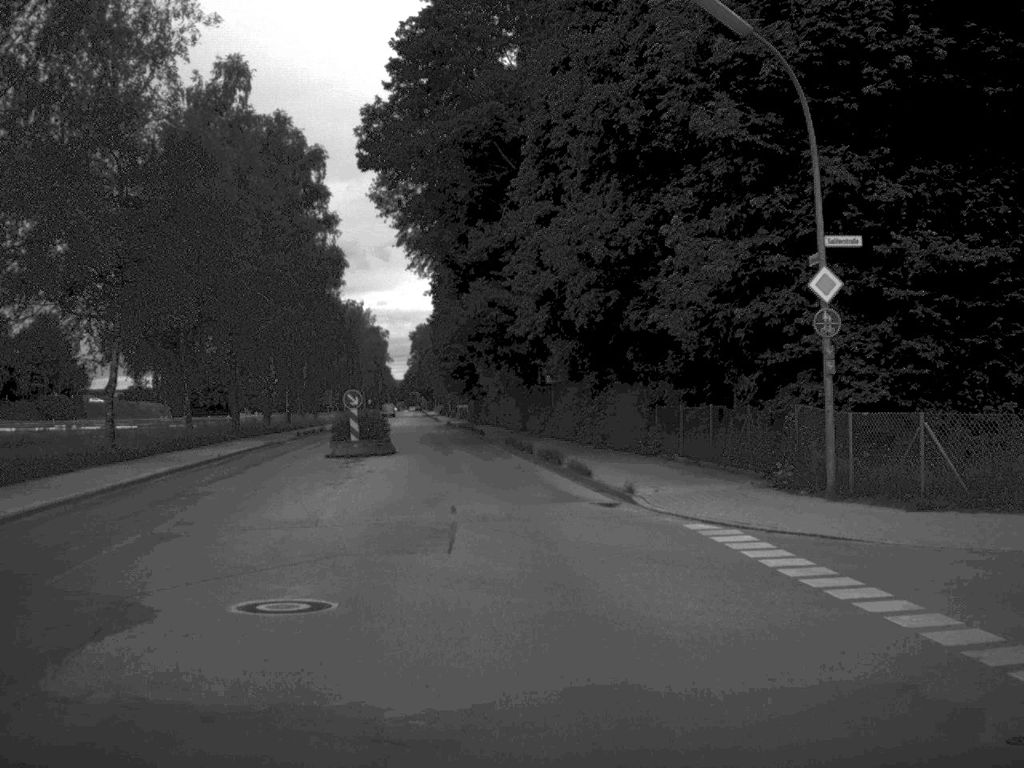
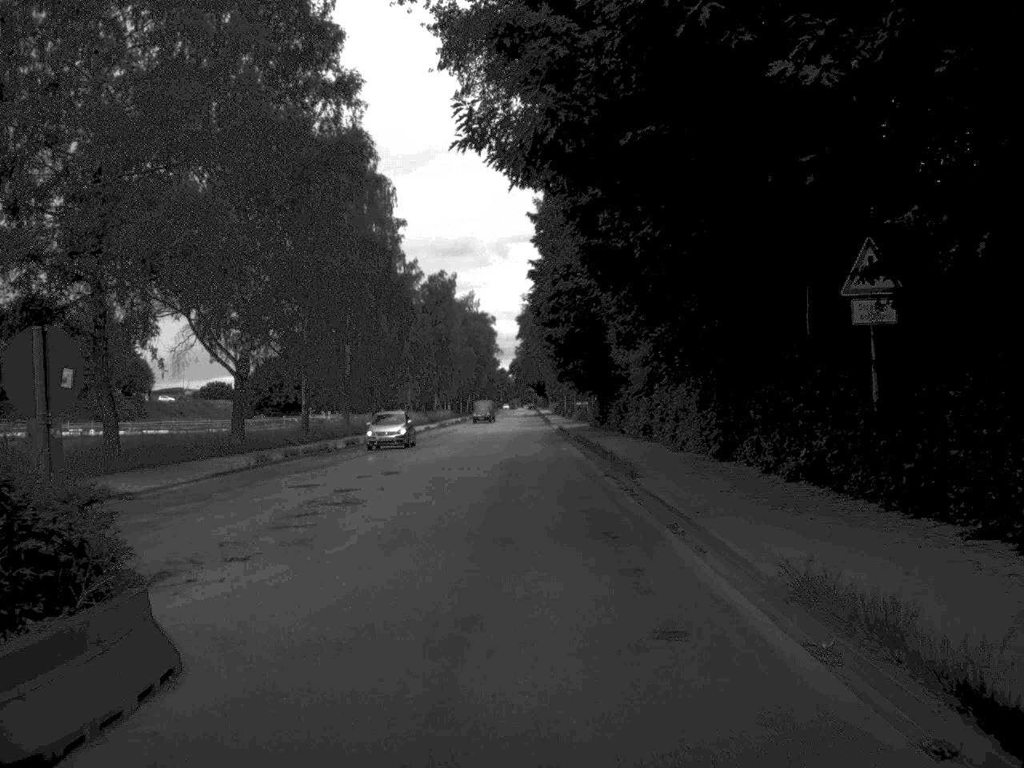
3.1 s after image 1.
(-1.8, +36.6) m; -6°
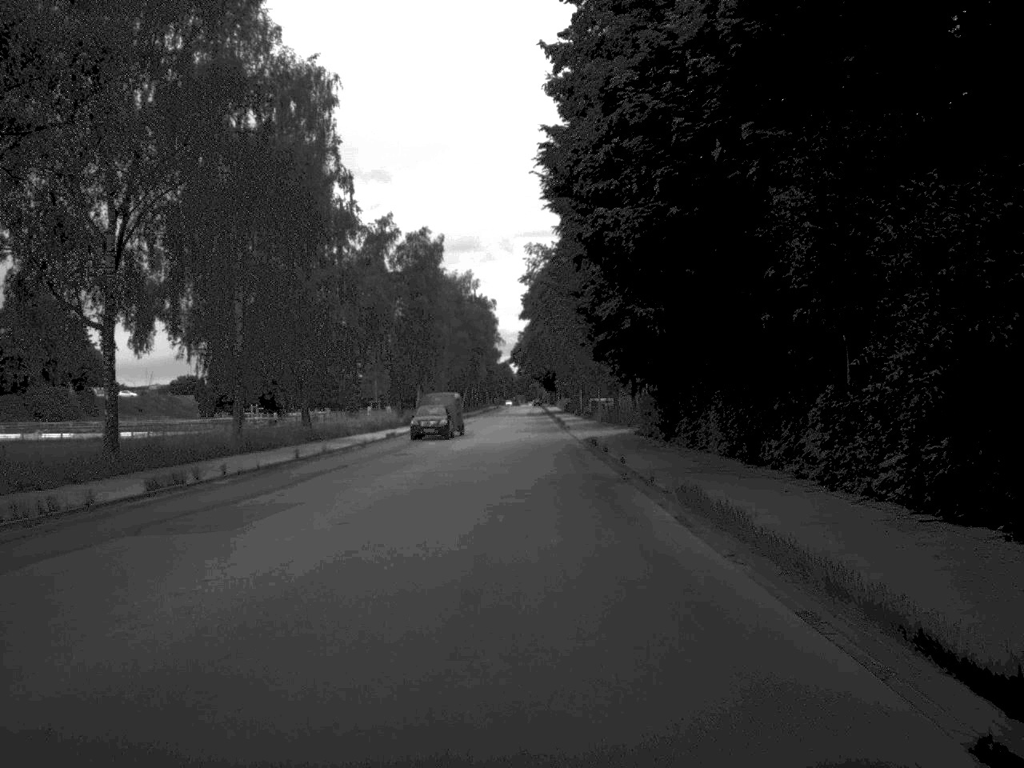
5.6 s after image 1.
(-0.2, +30.8) m; 0°
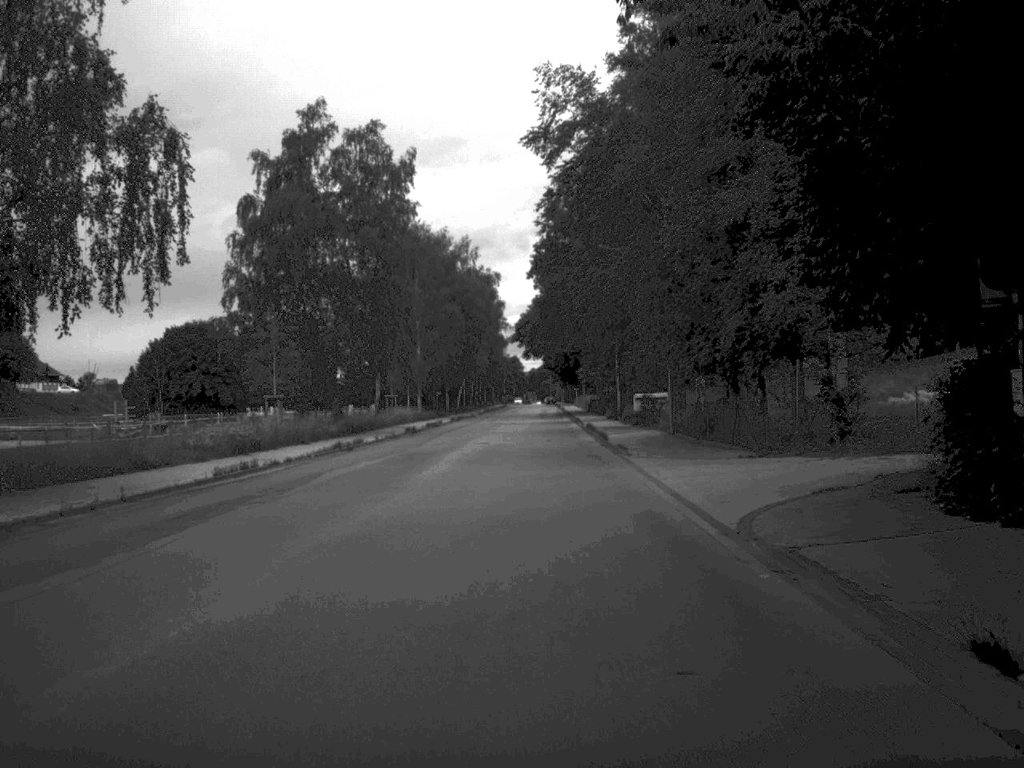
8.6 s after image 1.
(0.0, +39.0) m; -1°
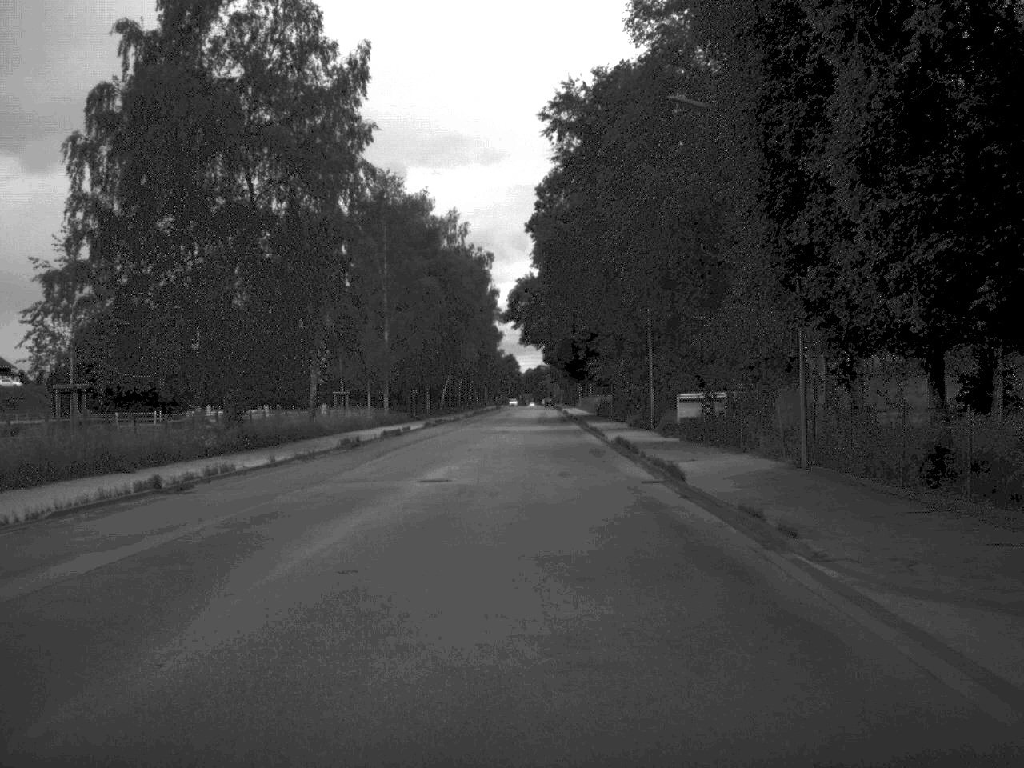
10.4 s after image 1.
(0.0, +23.5) m; 0°
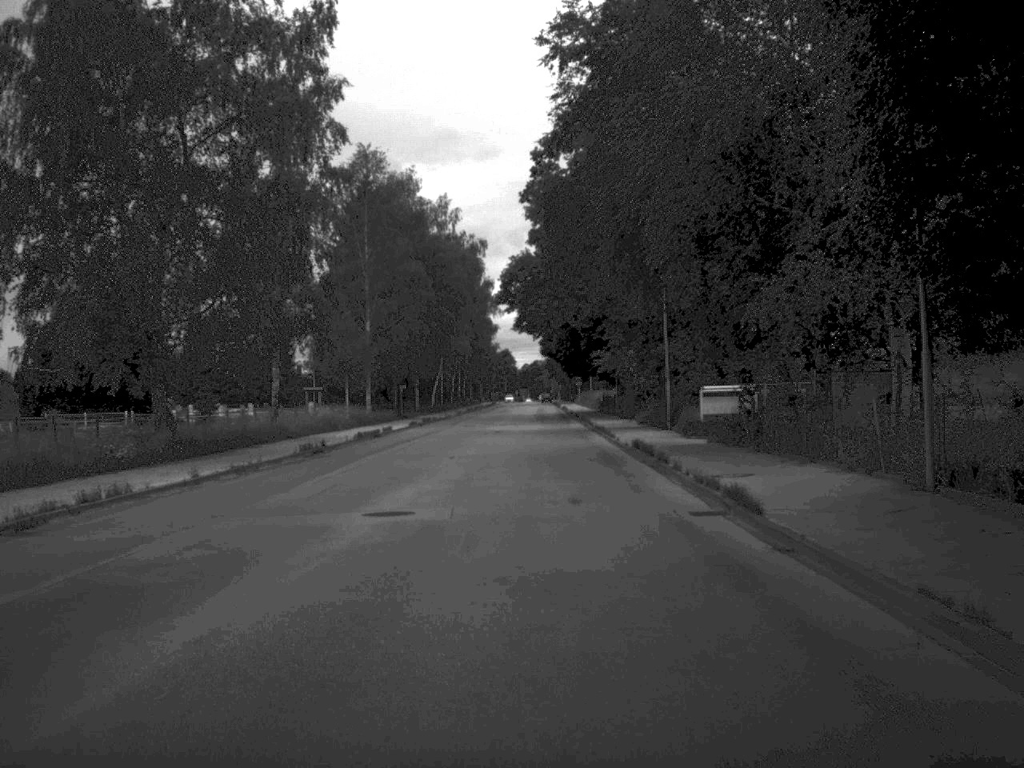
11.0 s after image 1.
(0.0, +8.0) m; 0°
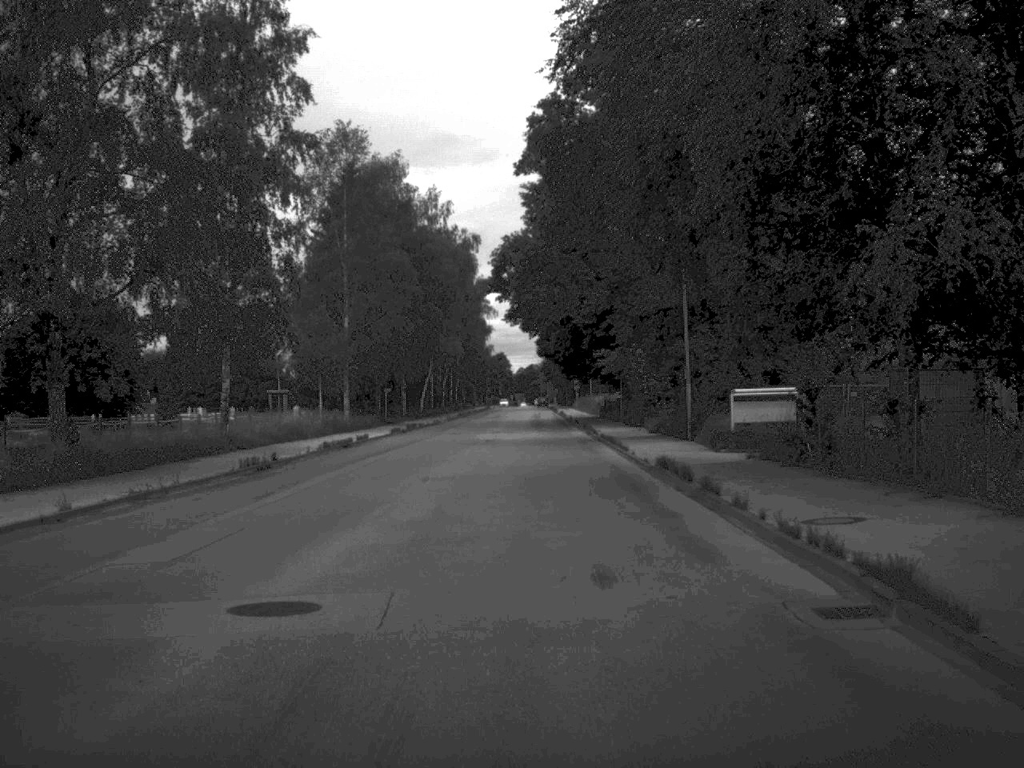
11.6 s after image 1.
(0.0, +7.7) m; 0°
